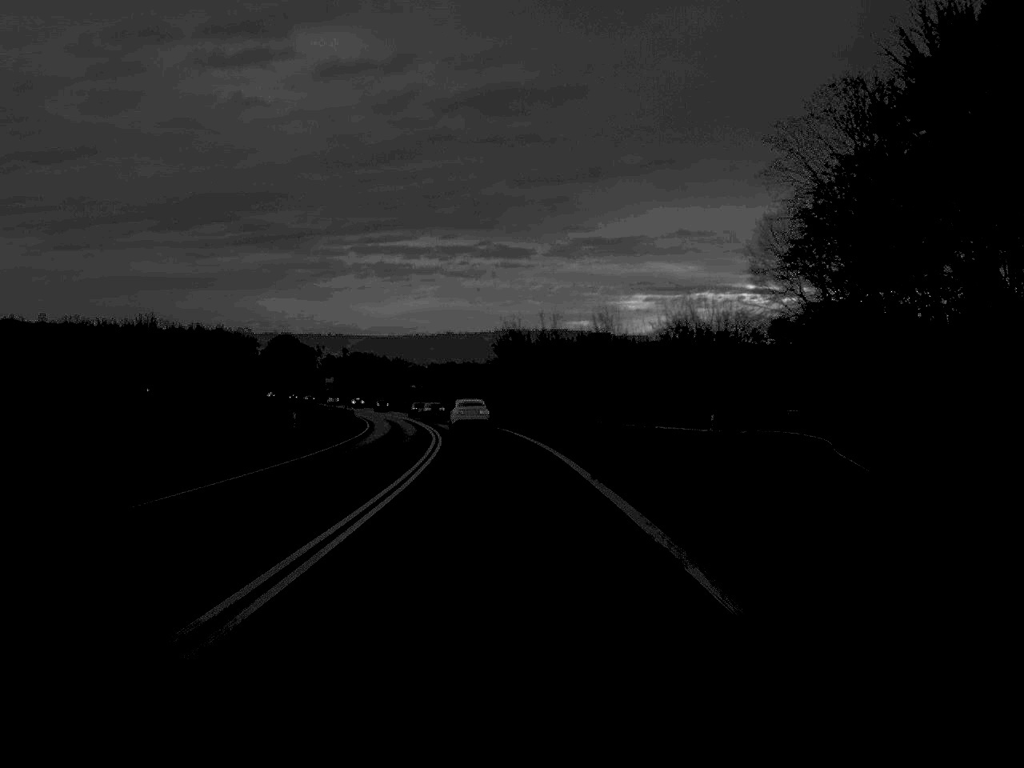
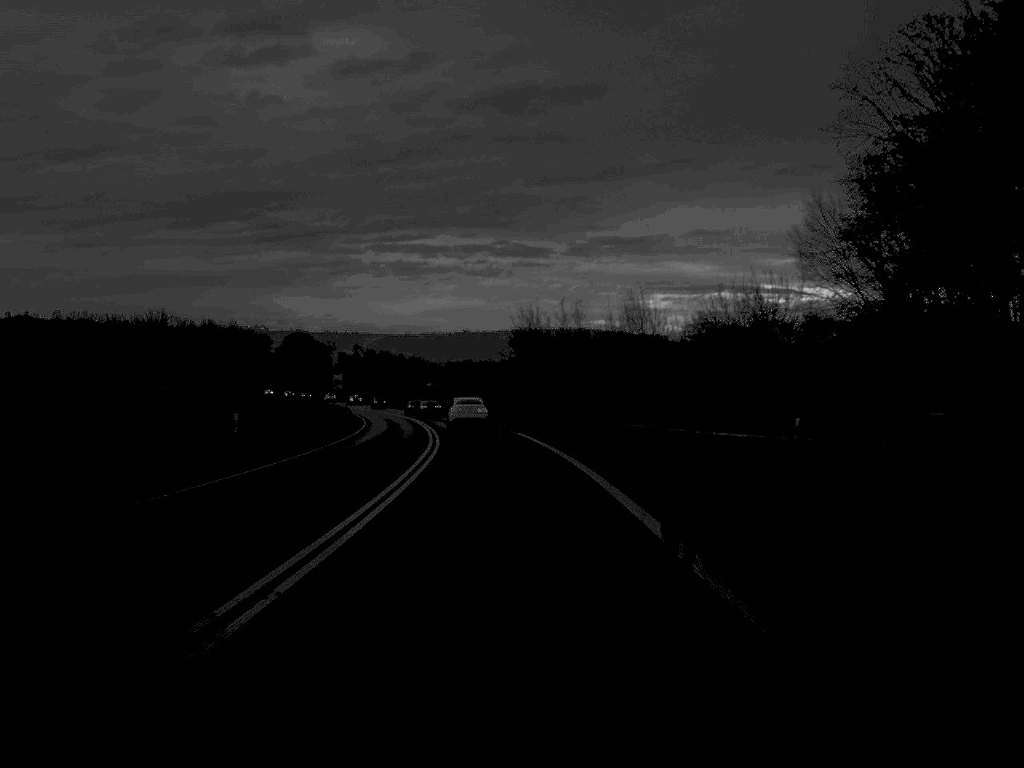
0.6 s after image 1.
(-0.1, +11.7) m; -1°
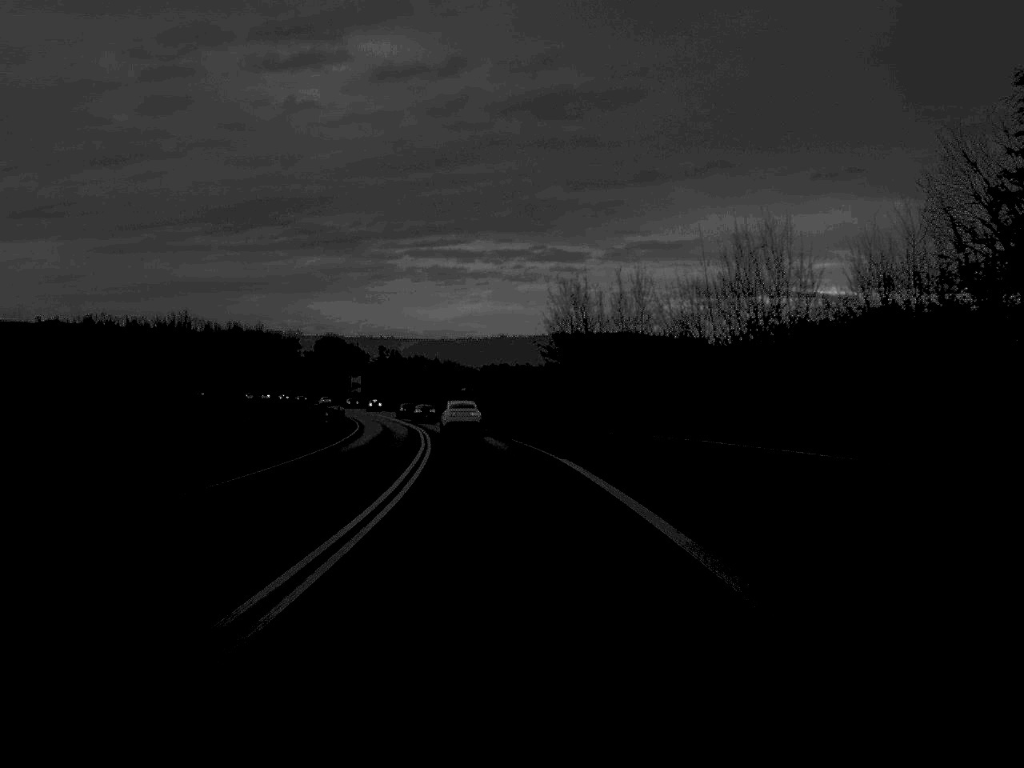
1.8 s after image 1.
(-0.3, +24.5) m; -2°
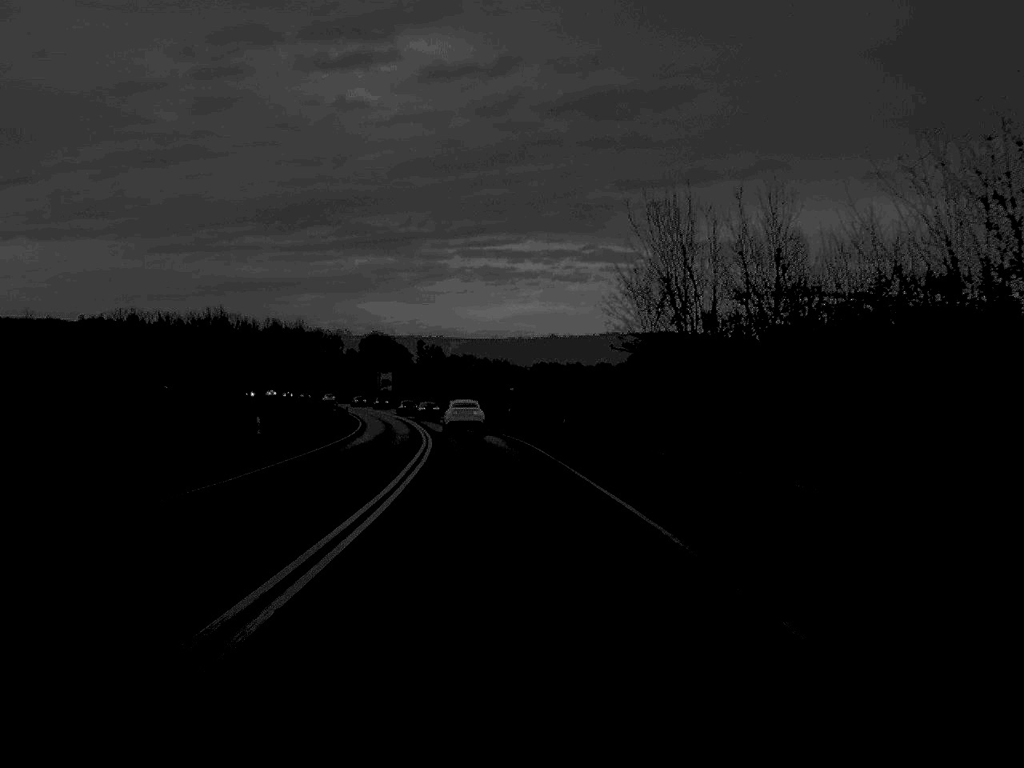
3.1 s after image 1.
(-0.5, +26.7) m; -2°
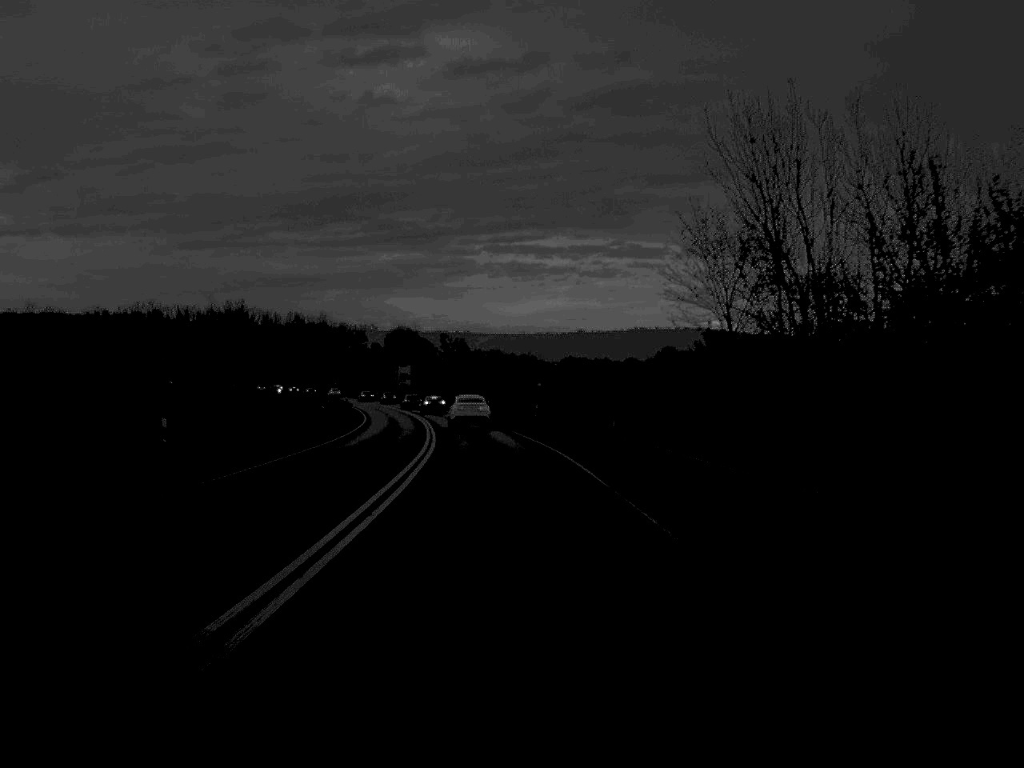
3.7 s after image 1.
(-0.1, +12.9) m; -1°
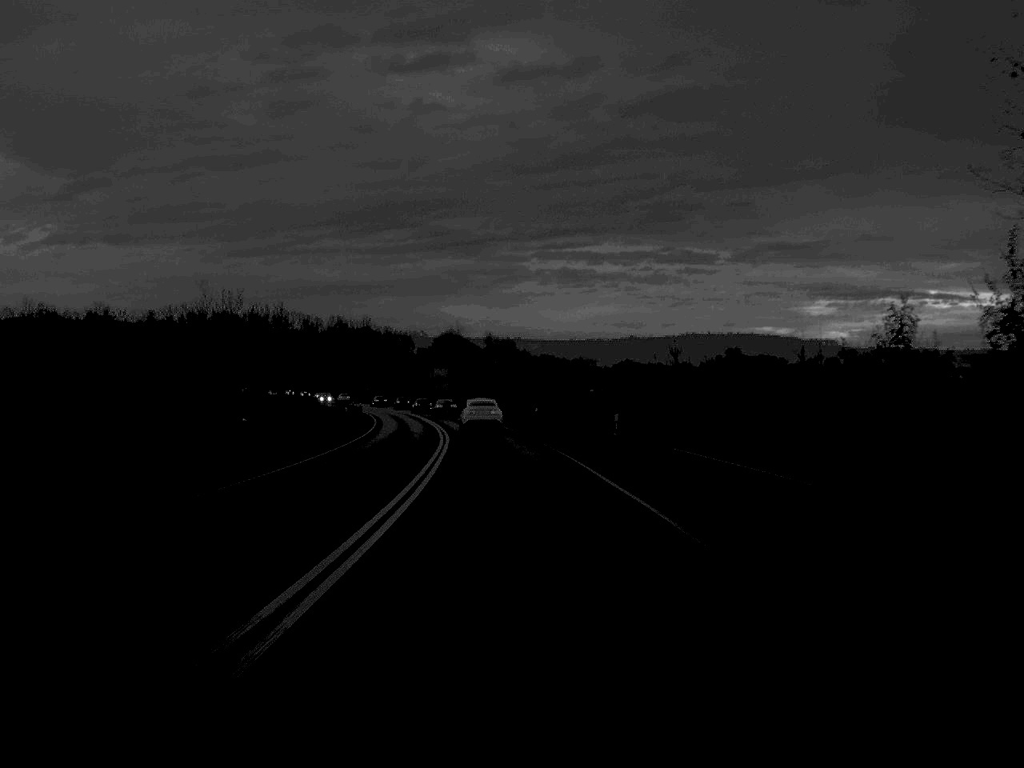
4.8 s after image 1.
(-0.5, +24.8) m; -2°
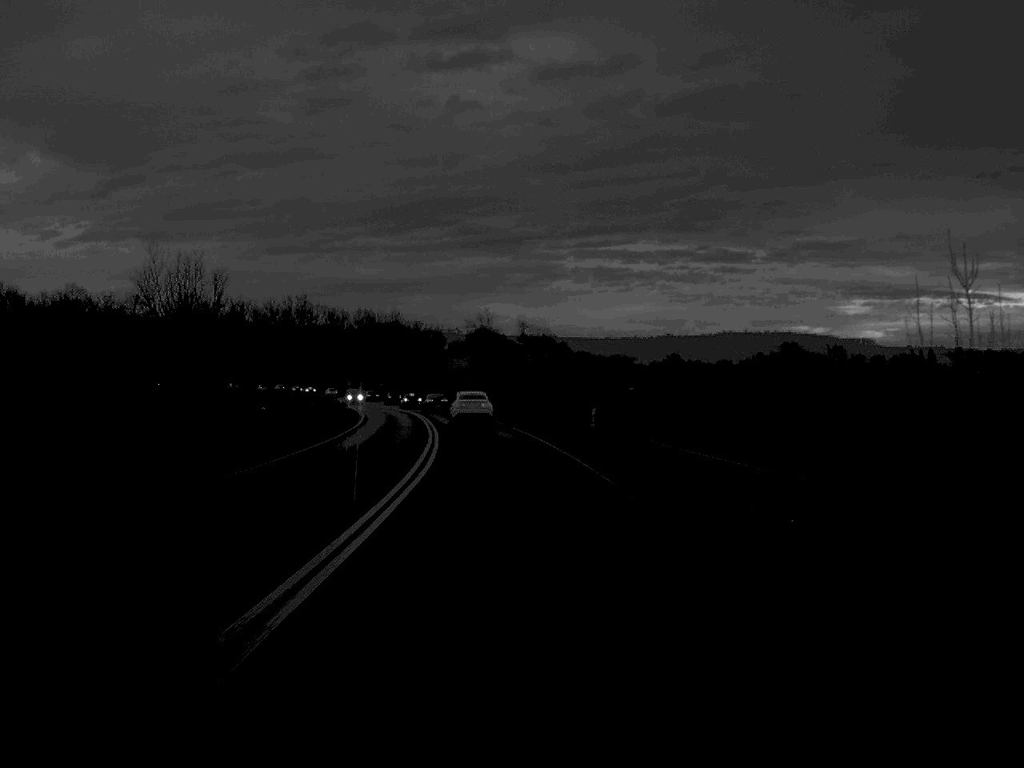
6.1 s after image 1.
(-0.4, +27.9) m; -2°
